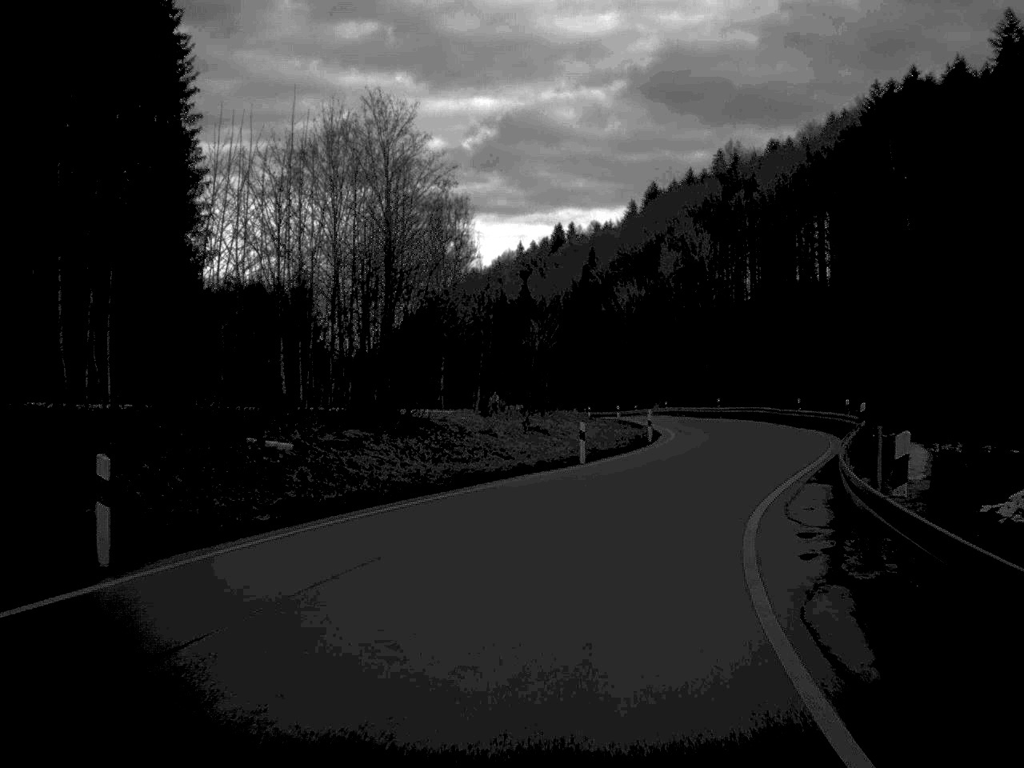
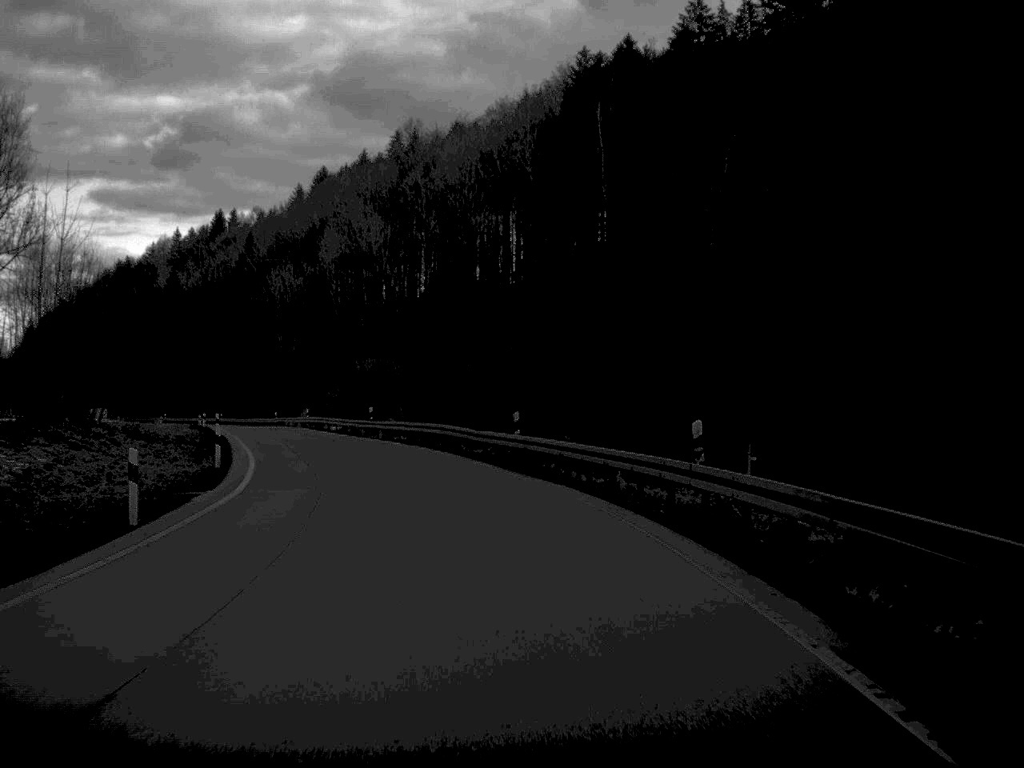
(+5.3, +31.5) m; +14°
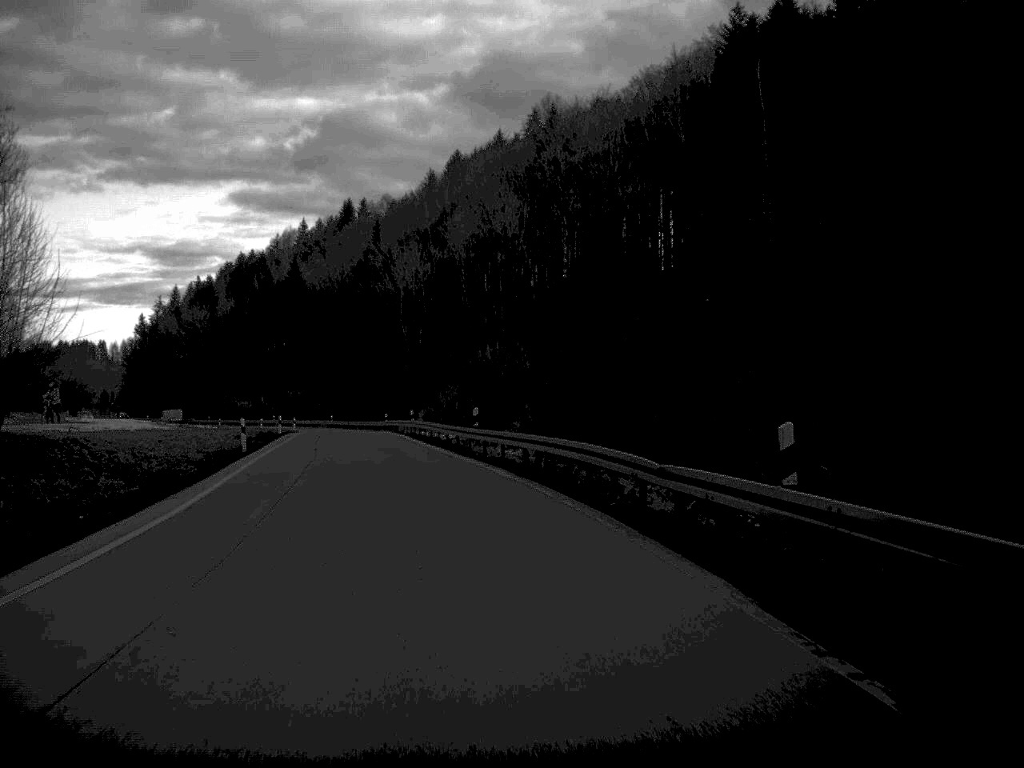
(-1.2, +20.6) m; -7°
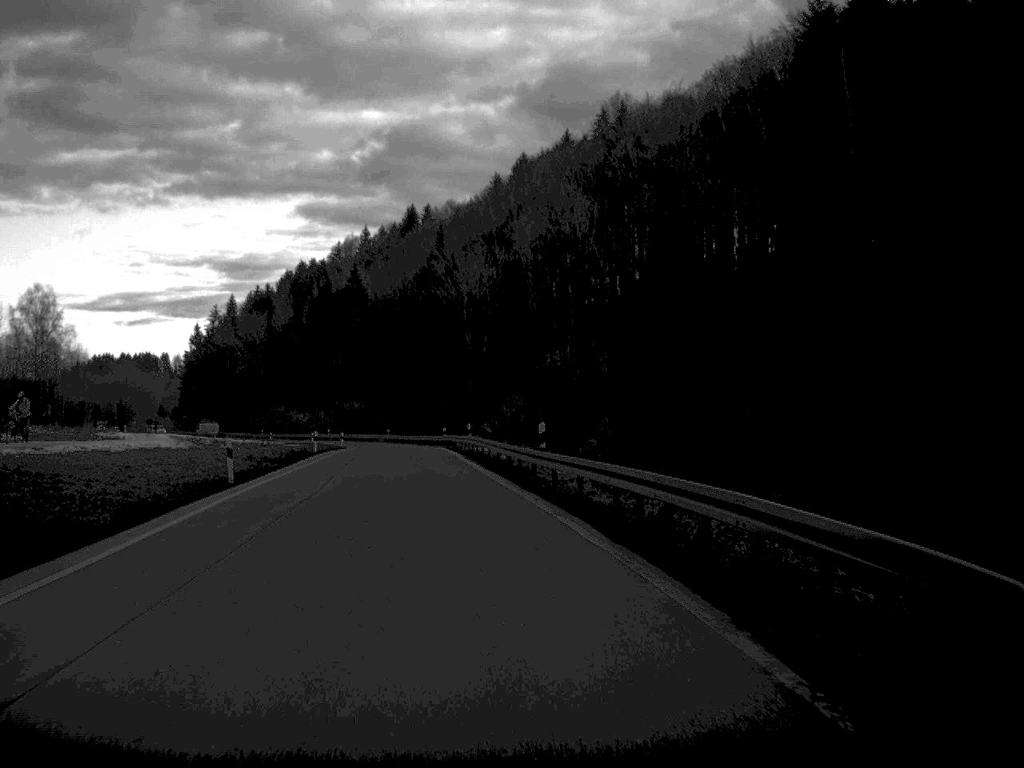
(-0.3, +10.3) m; -3°
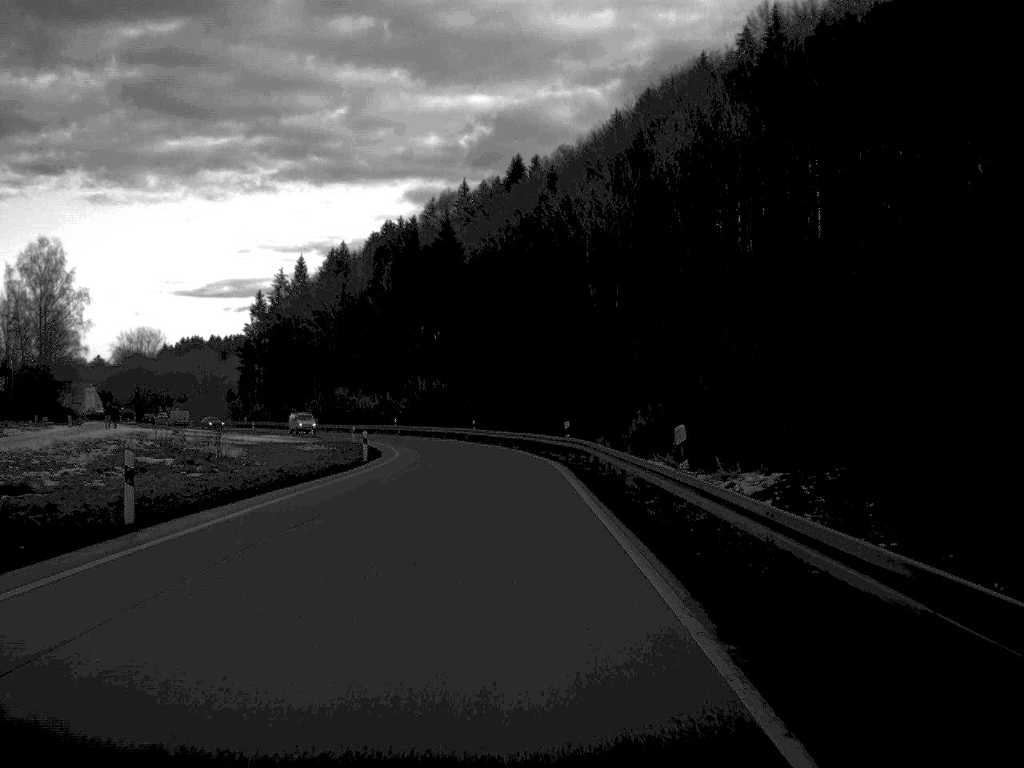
(-3.1, +44.8) m; -5°
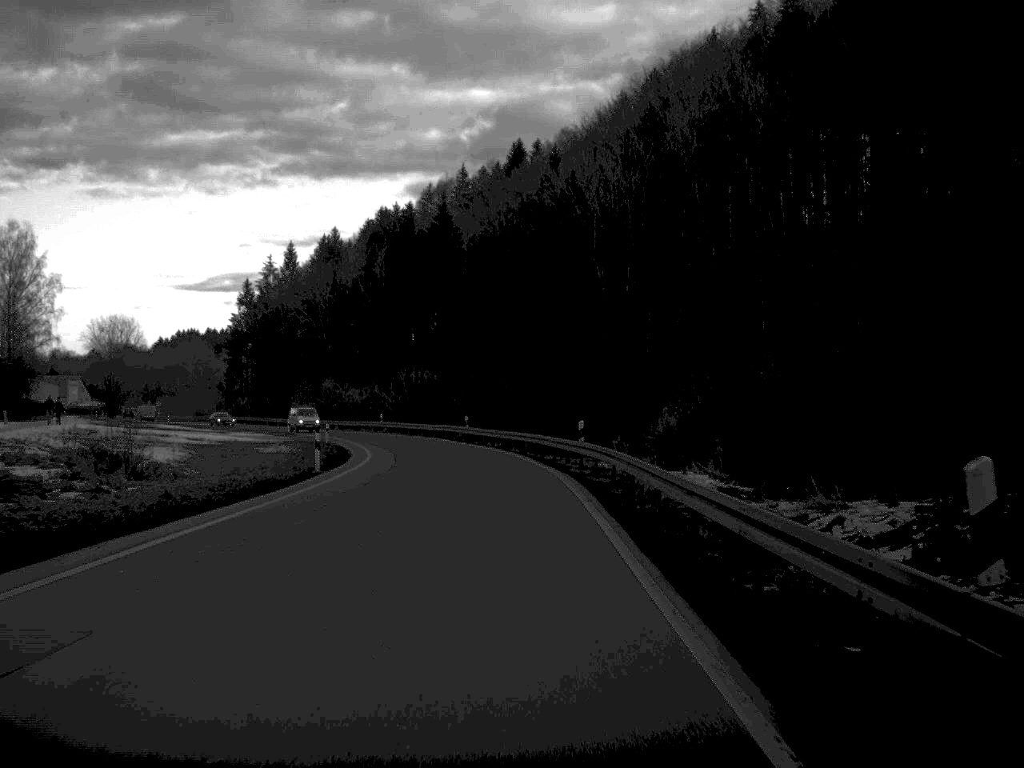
(0.0, +10.8) m; 0°
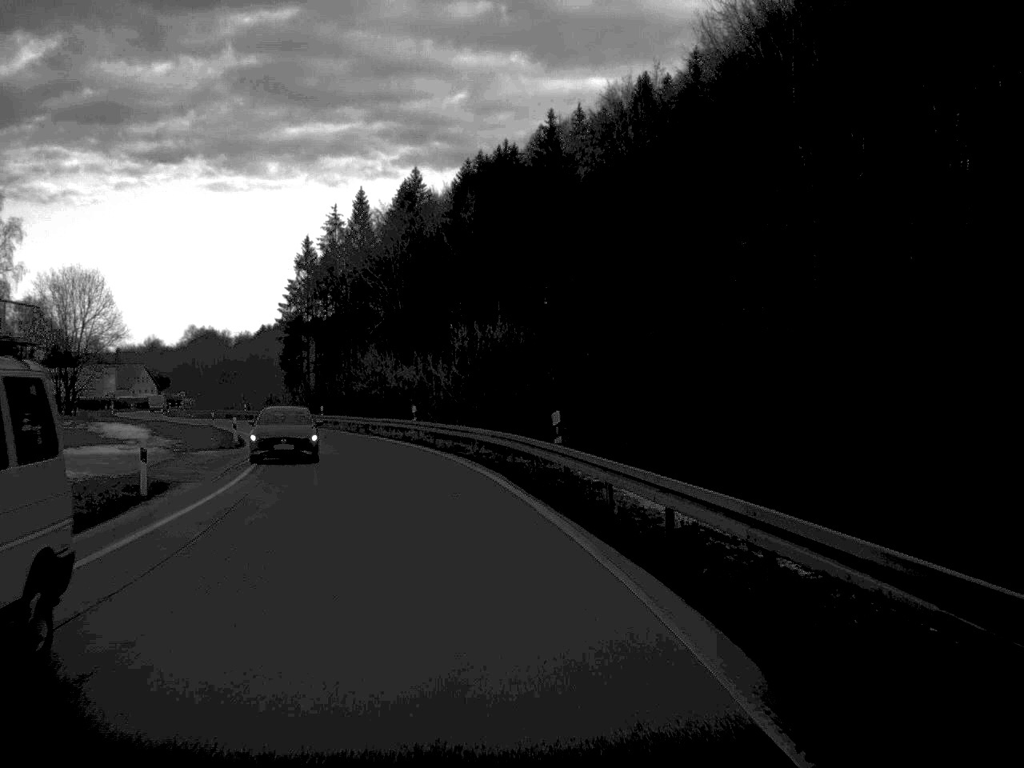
(-1.5, +44.9) m; -6°
